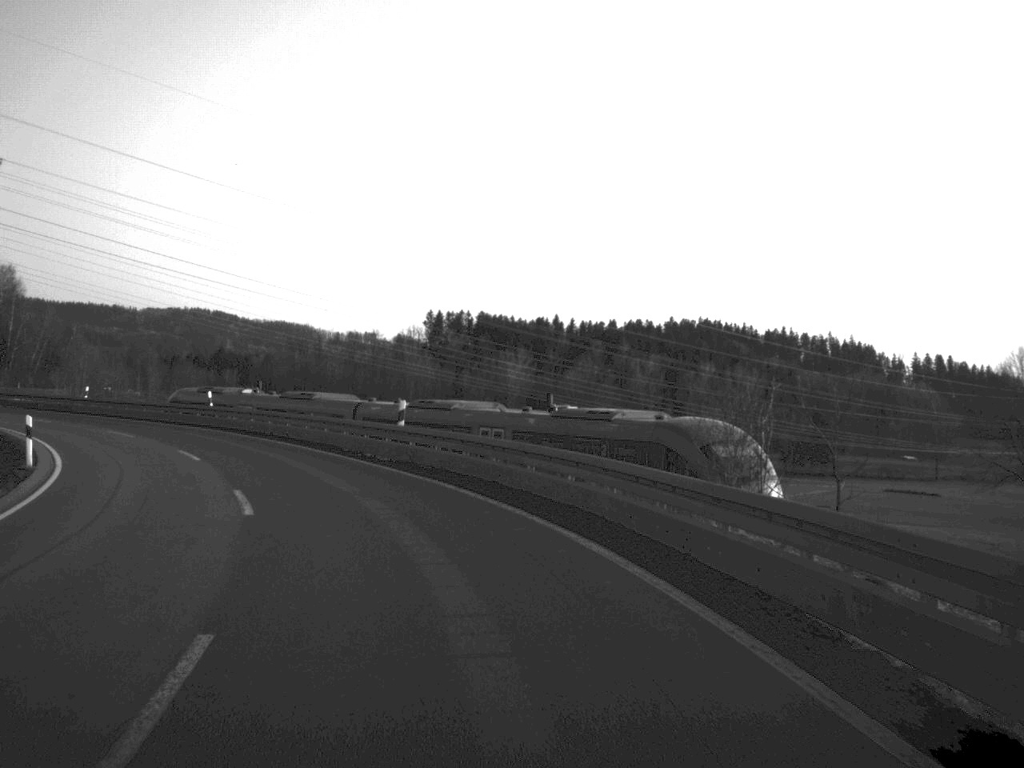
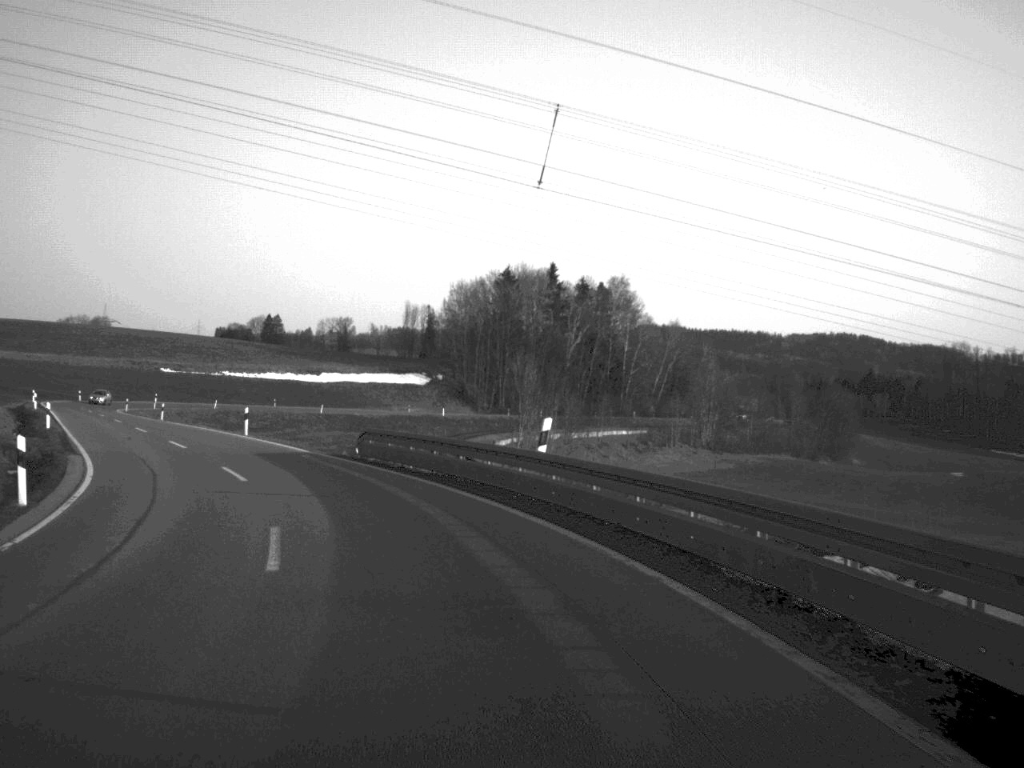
(-10.4, +39.0) m; -29°
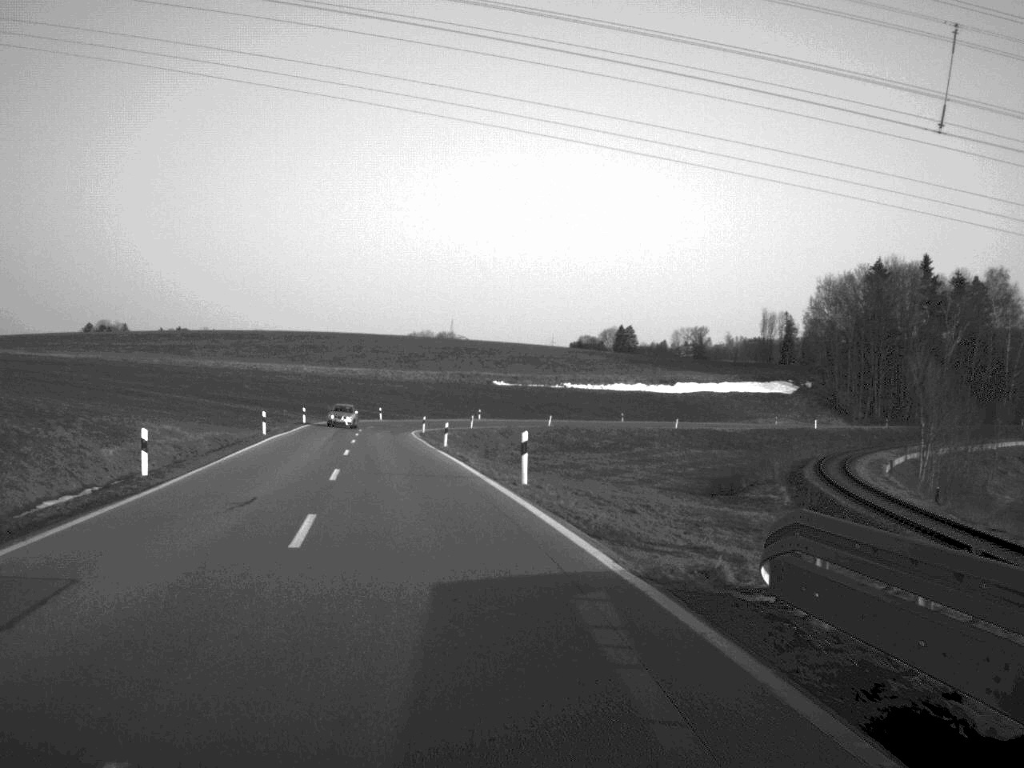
(-3.1, +22.7) m; -16°
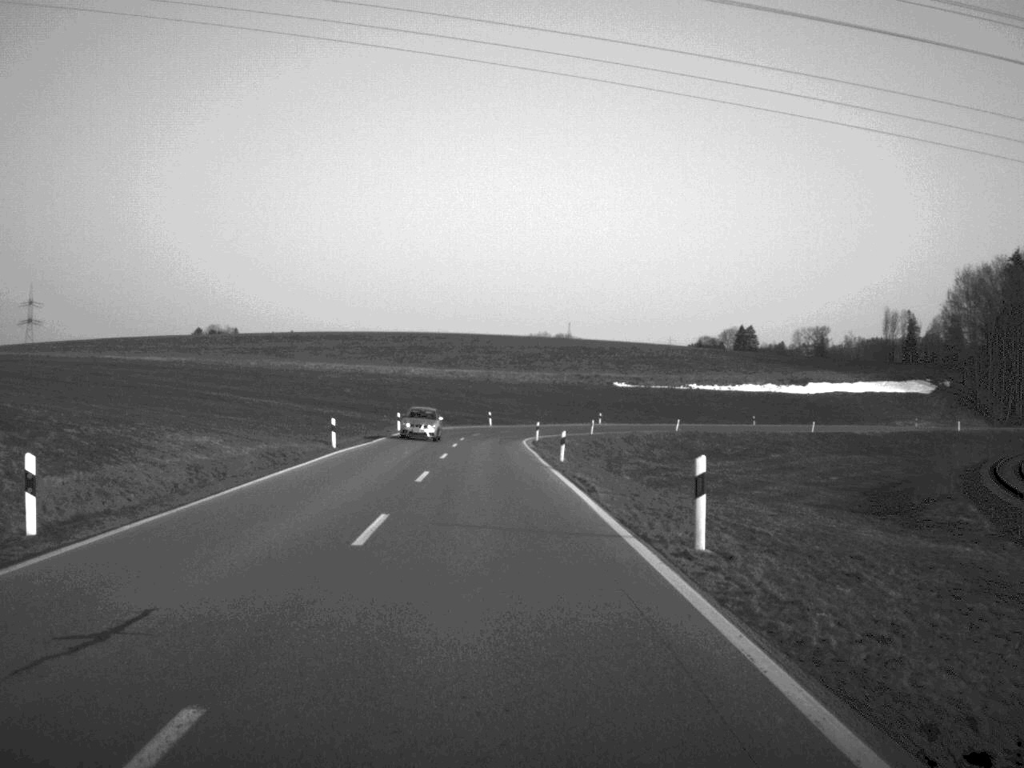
(-0.6, +11.3) m; -5°
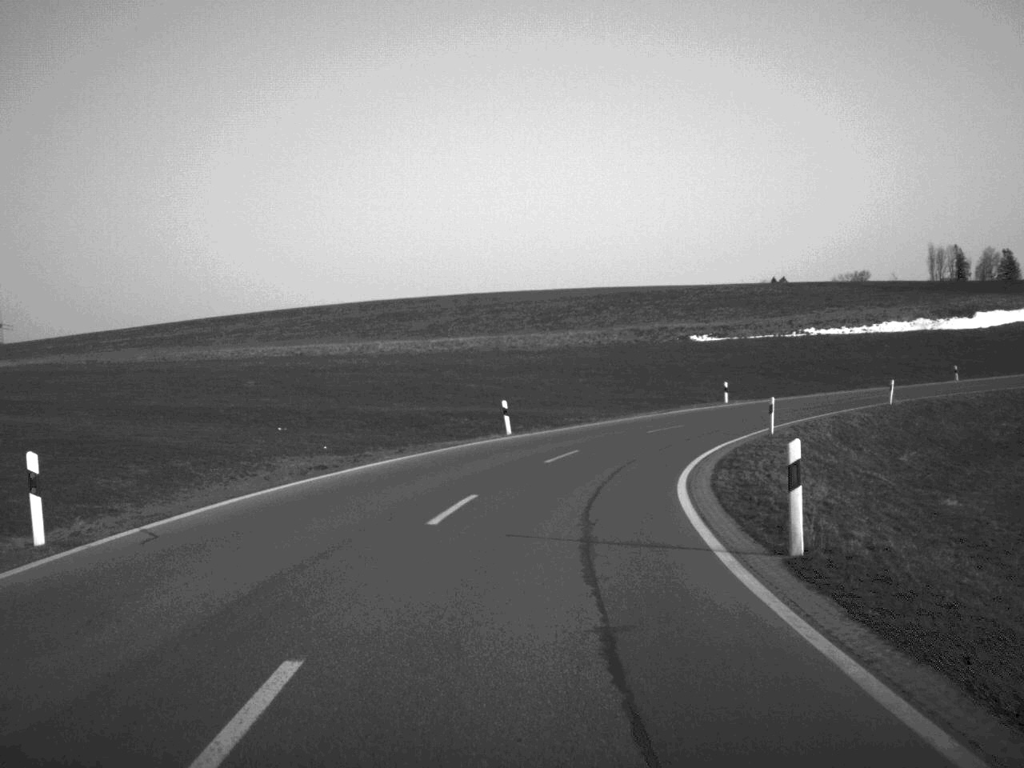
(-1.5, +58.6) m; 0°
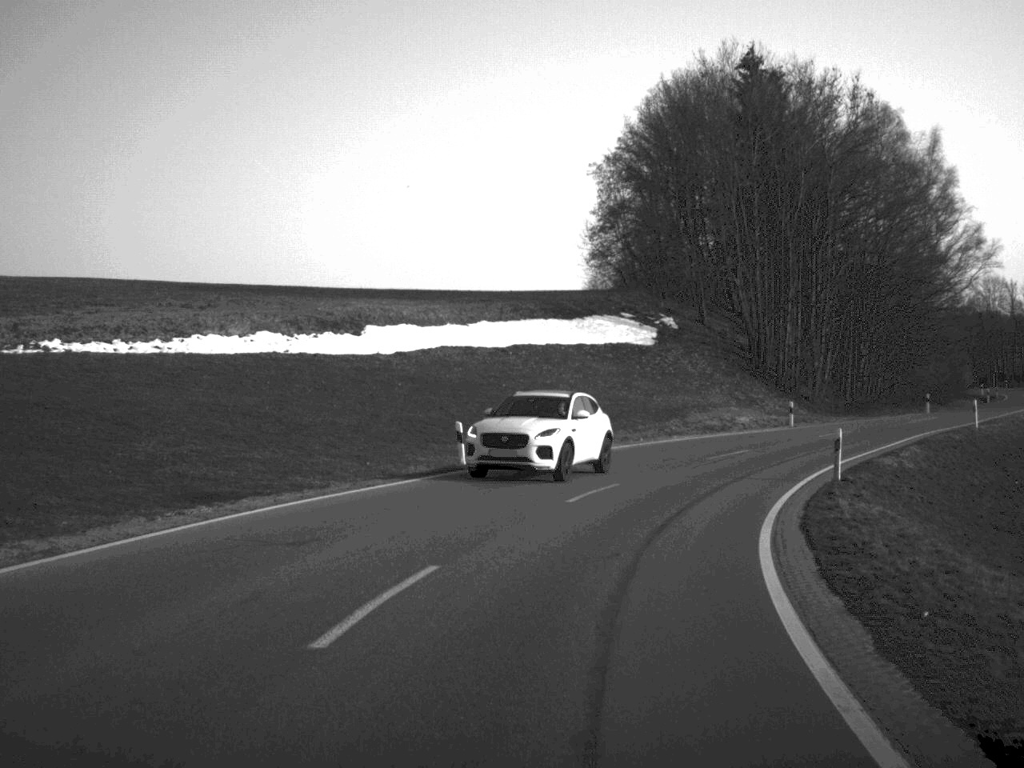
(+12.7, +52.6) m; +34°
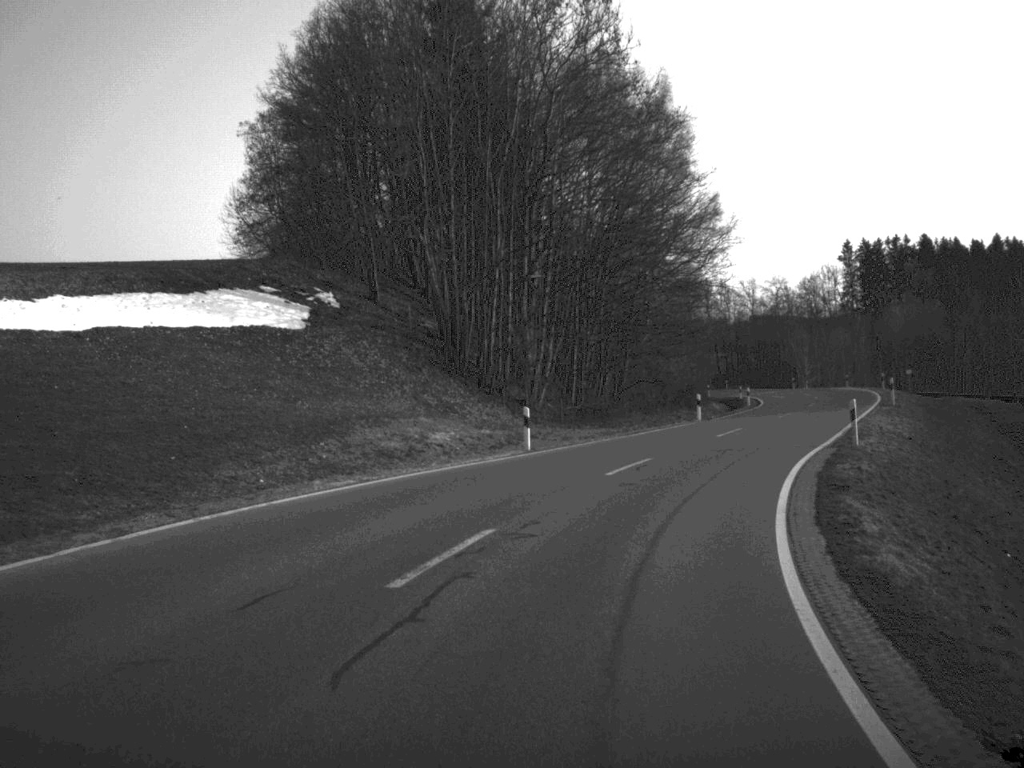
(+2.7, +21.3) m; +15°
